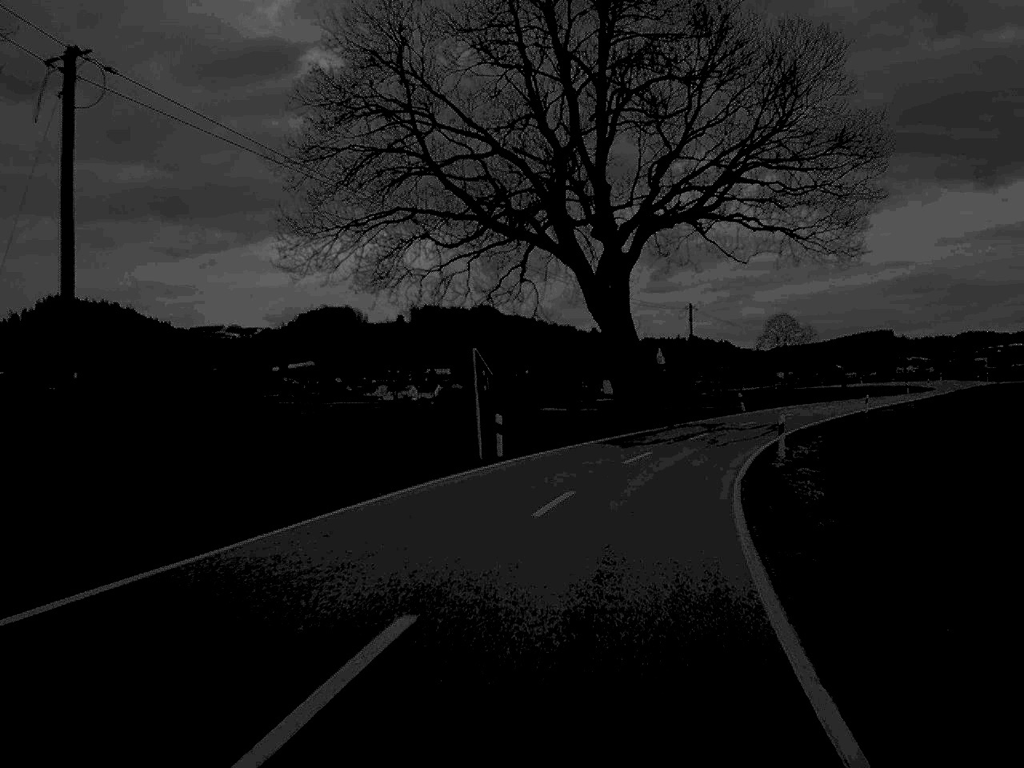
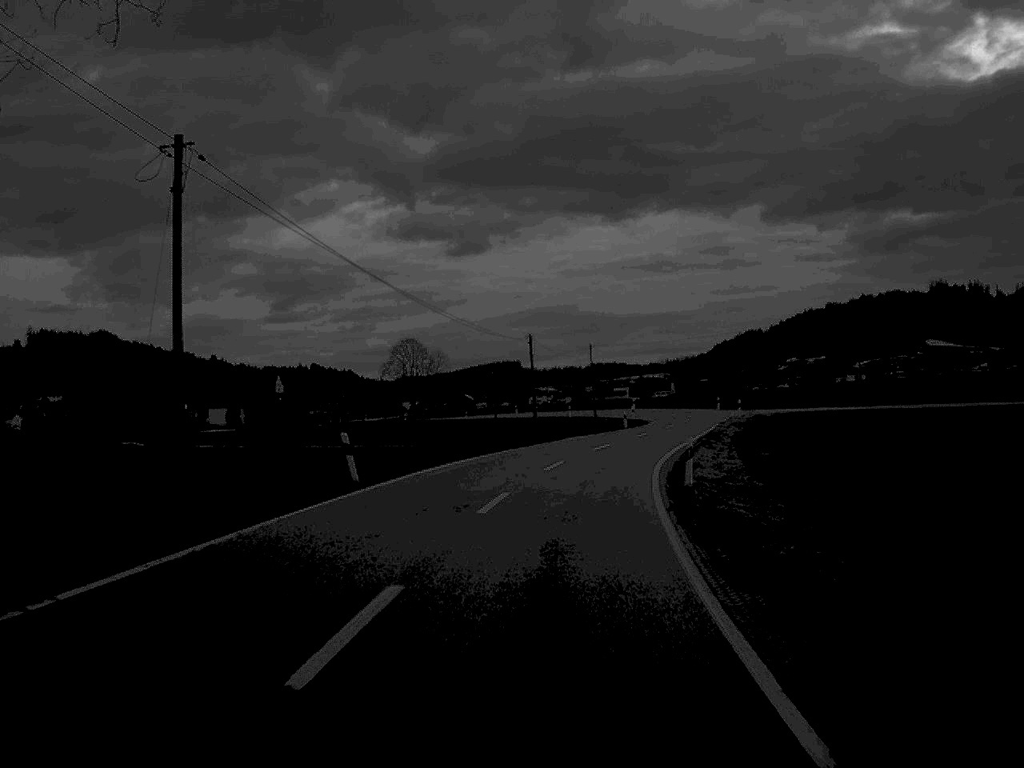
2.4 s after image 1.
(+7.4, +43.5) m; +17°
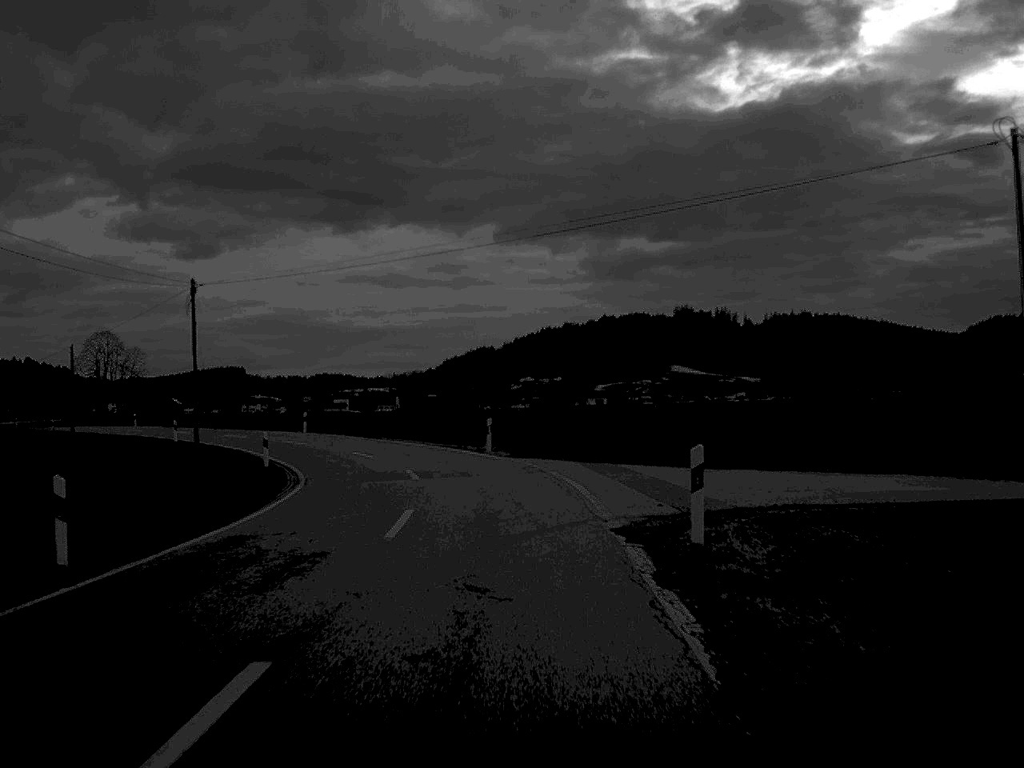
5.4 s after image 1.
(+7.7, +61.2) m; +12°
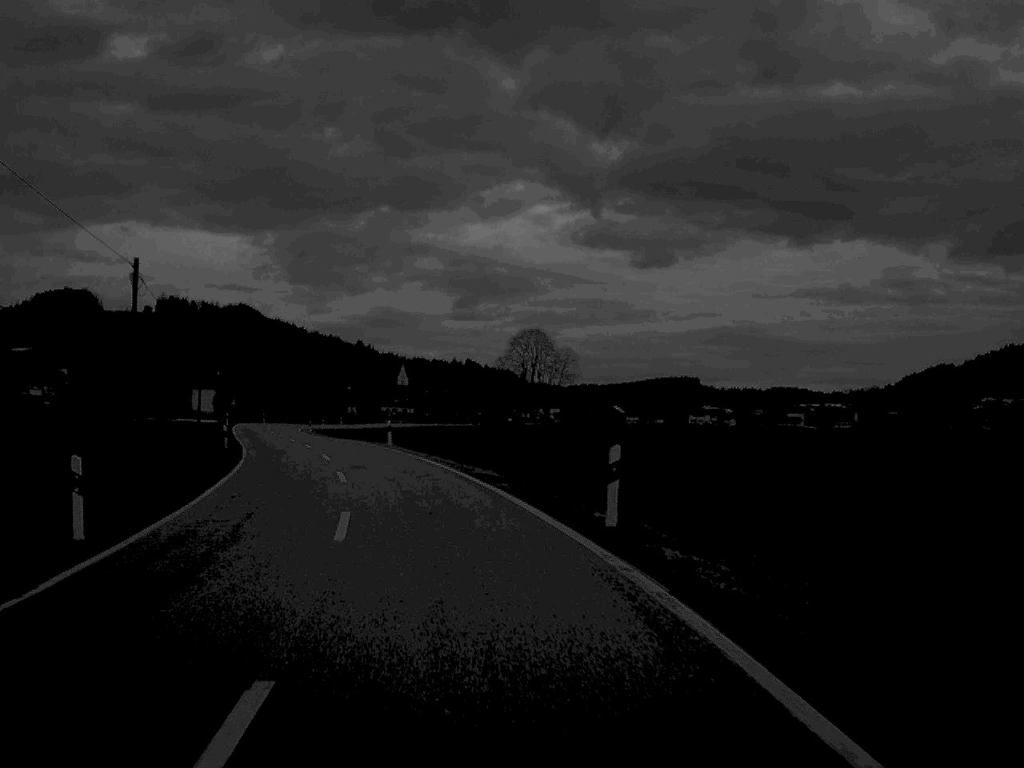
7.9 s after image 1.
(-6.1, +47.2) m; -20°
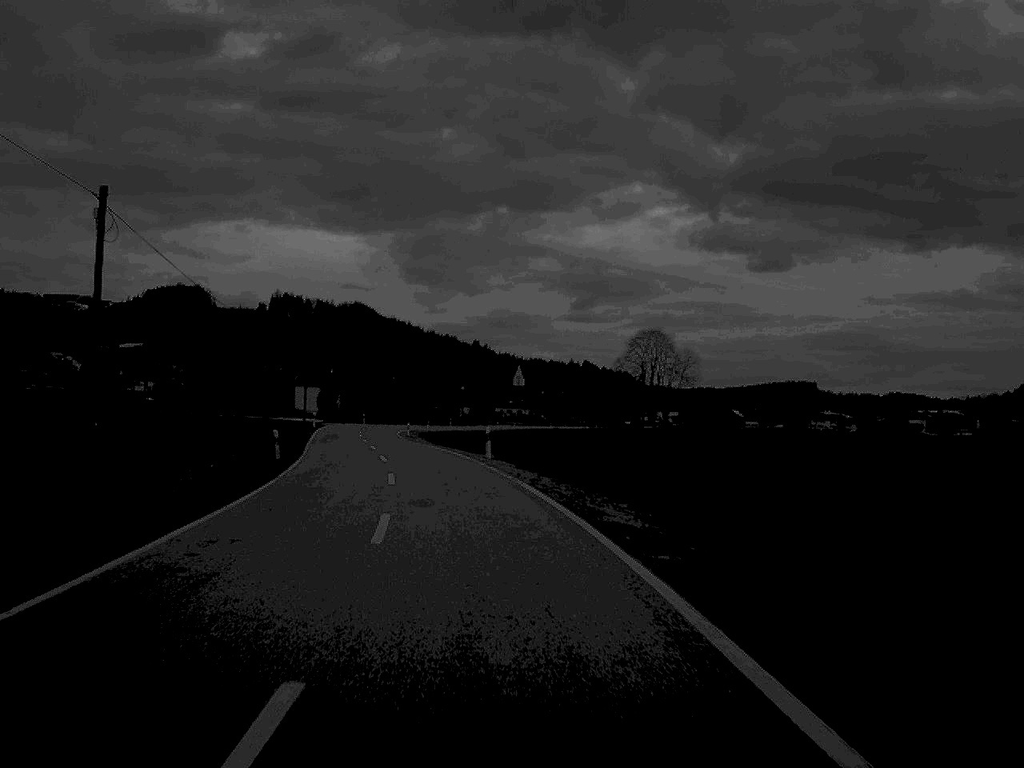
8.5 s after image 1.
(-0.6, +11.6) m; -5°
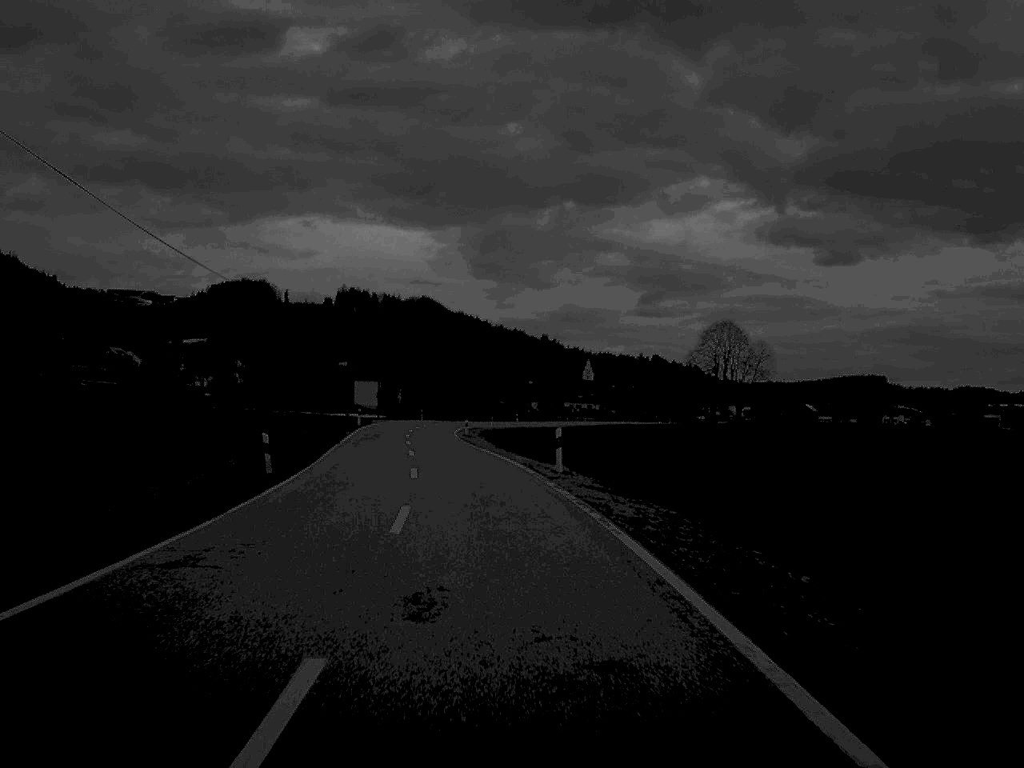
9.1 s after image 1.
(-0.3, +11.2) m; -3°
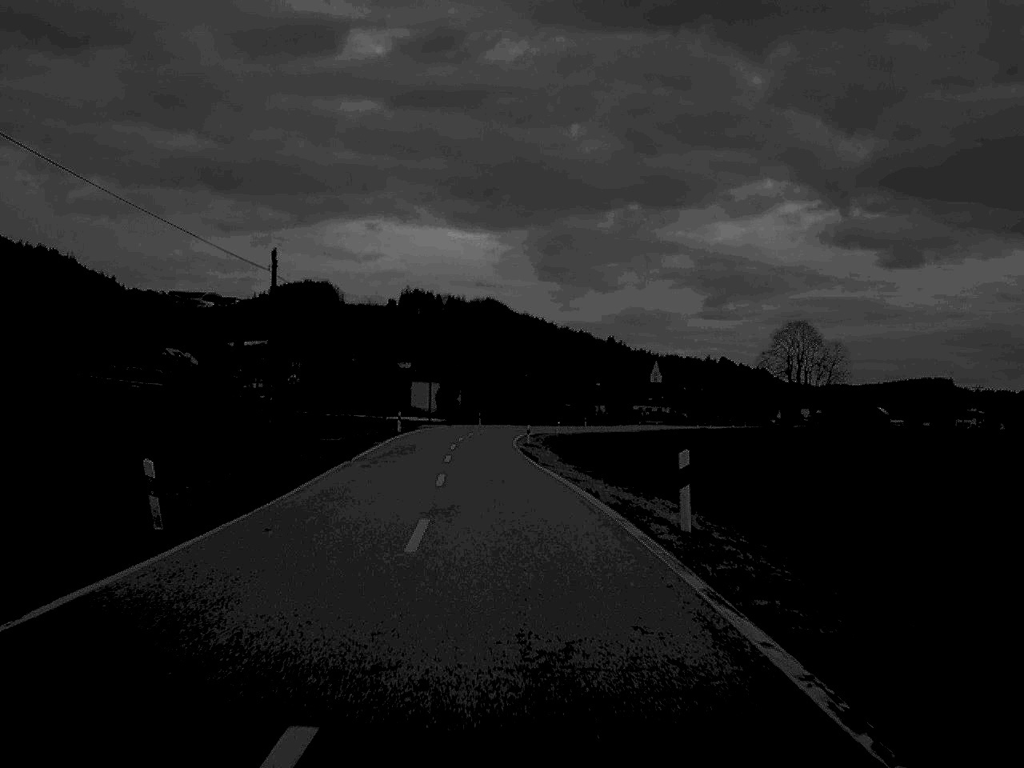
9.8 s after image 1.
(-0.4, +13.4) m; -3°
